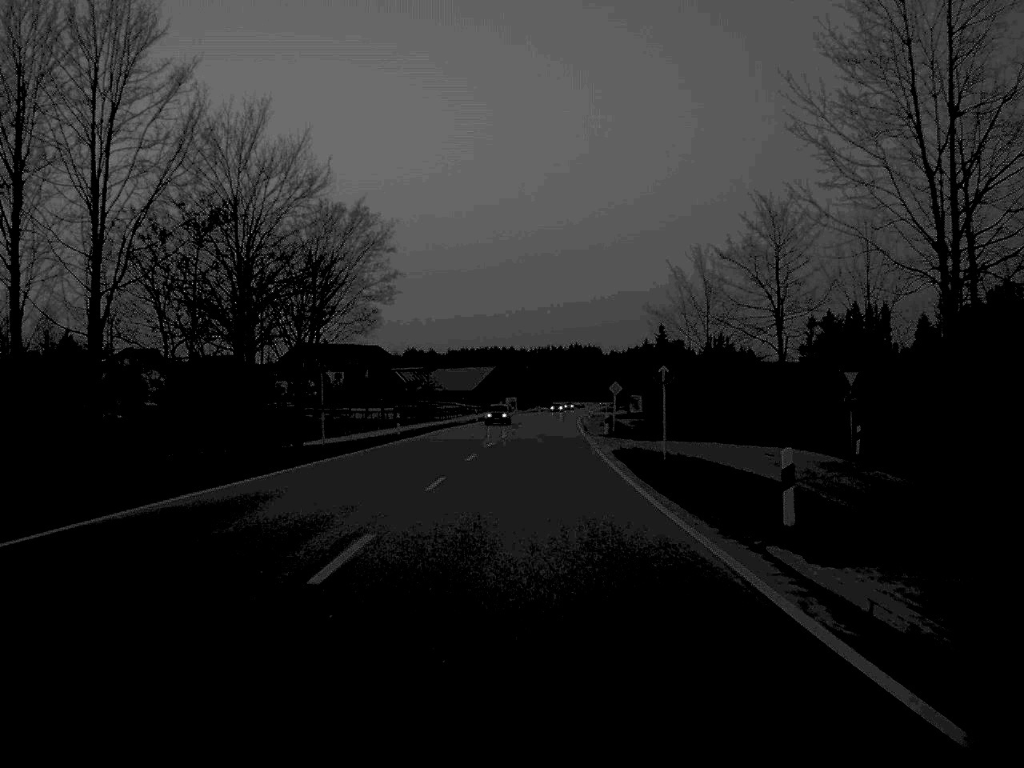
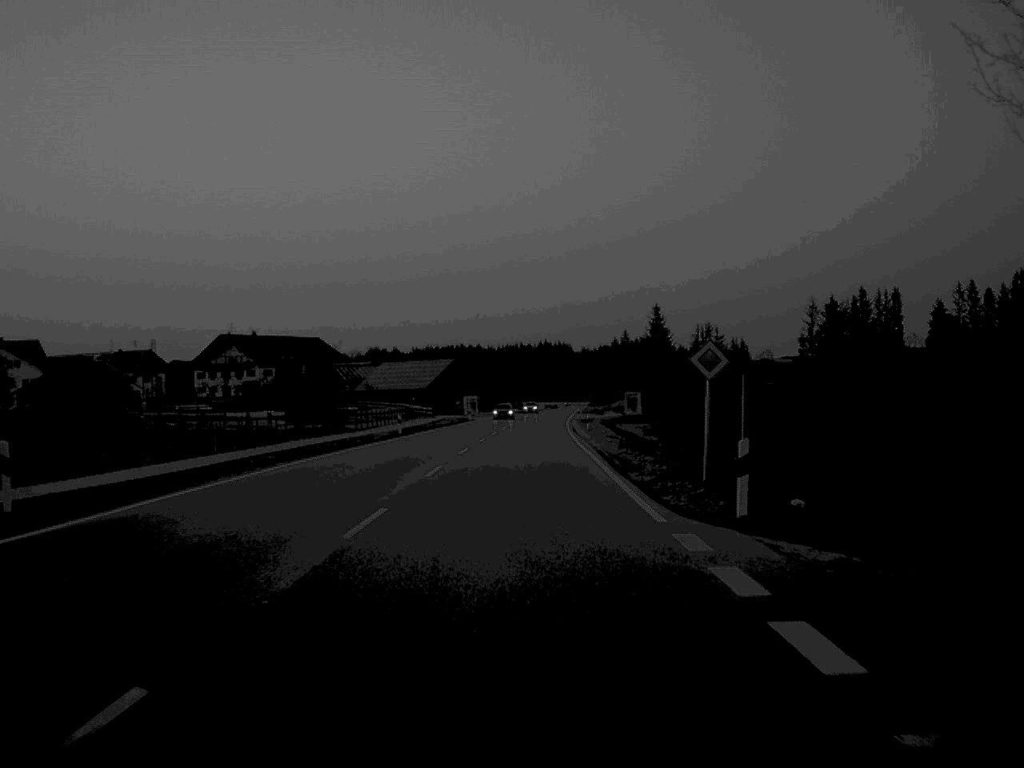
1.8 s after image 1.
(+0.6, +43.9) m; +1°
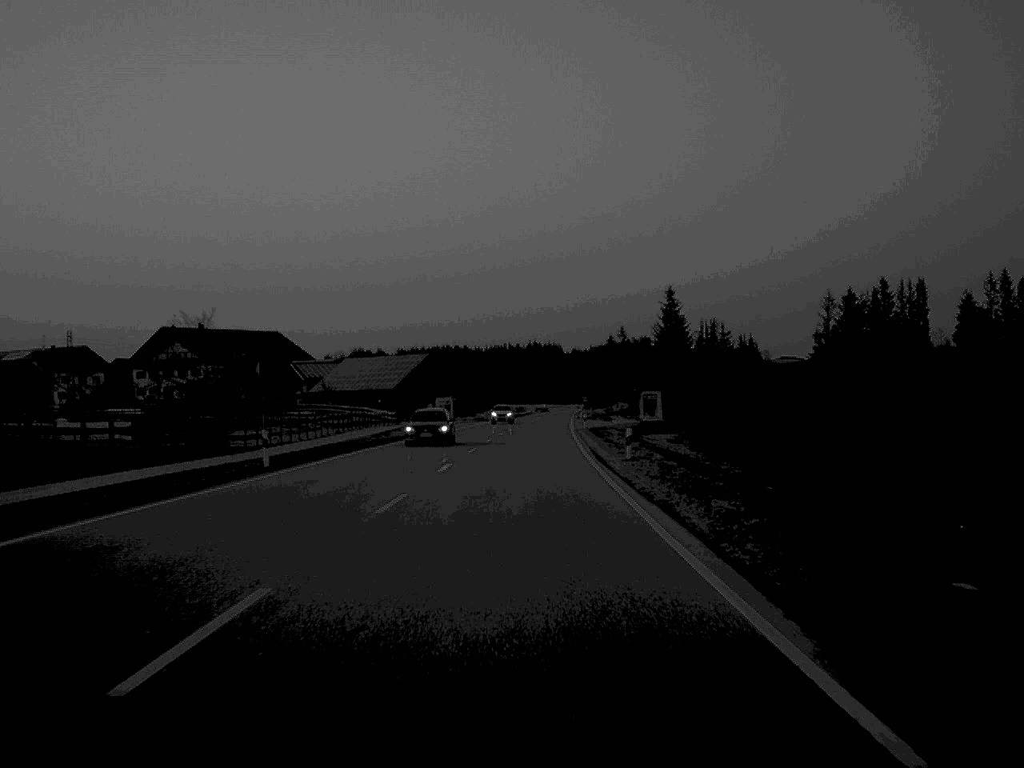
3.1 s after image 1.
(+0.2, +31.8) m; +1°
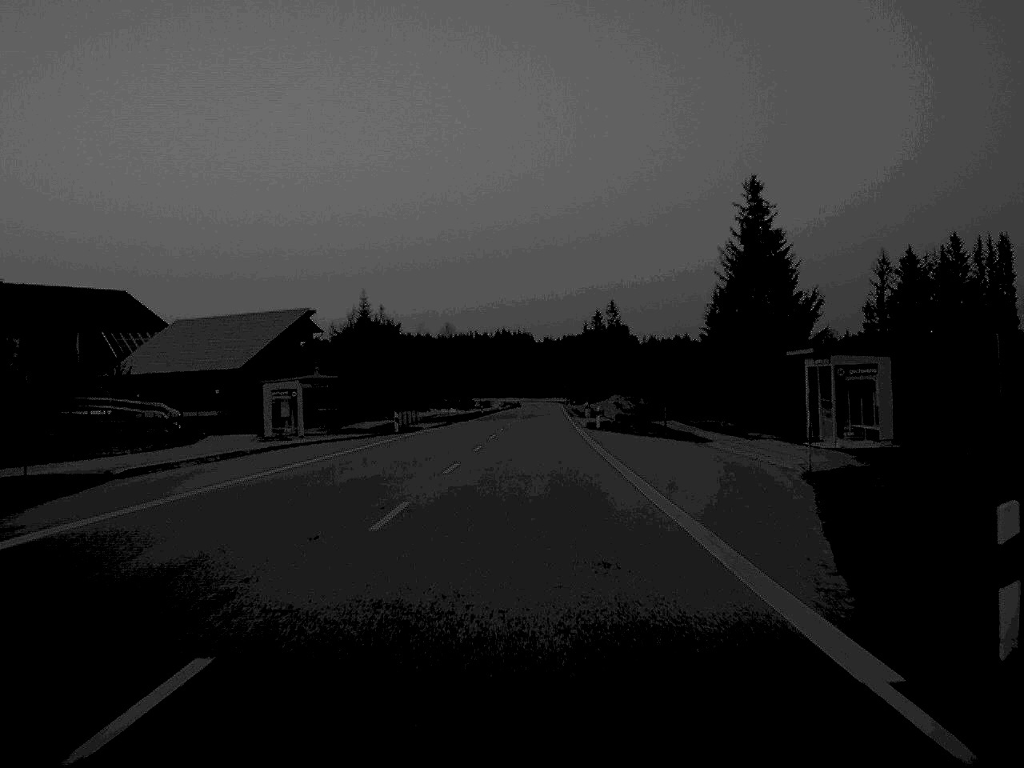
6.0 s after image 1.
(+0.9, +74.7) m; +2°
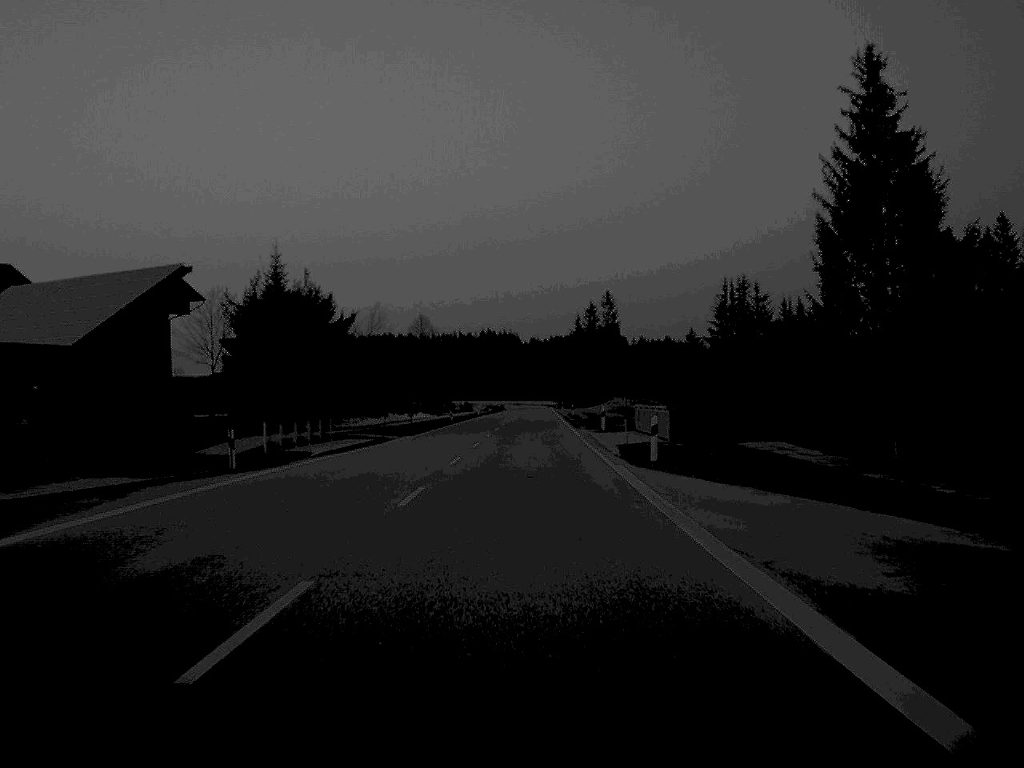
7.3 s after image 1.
(+0.2, +32.5) m; +1°
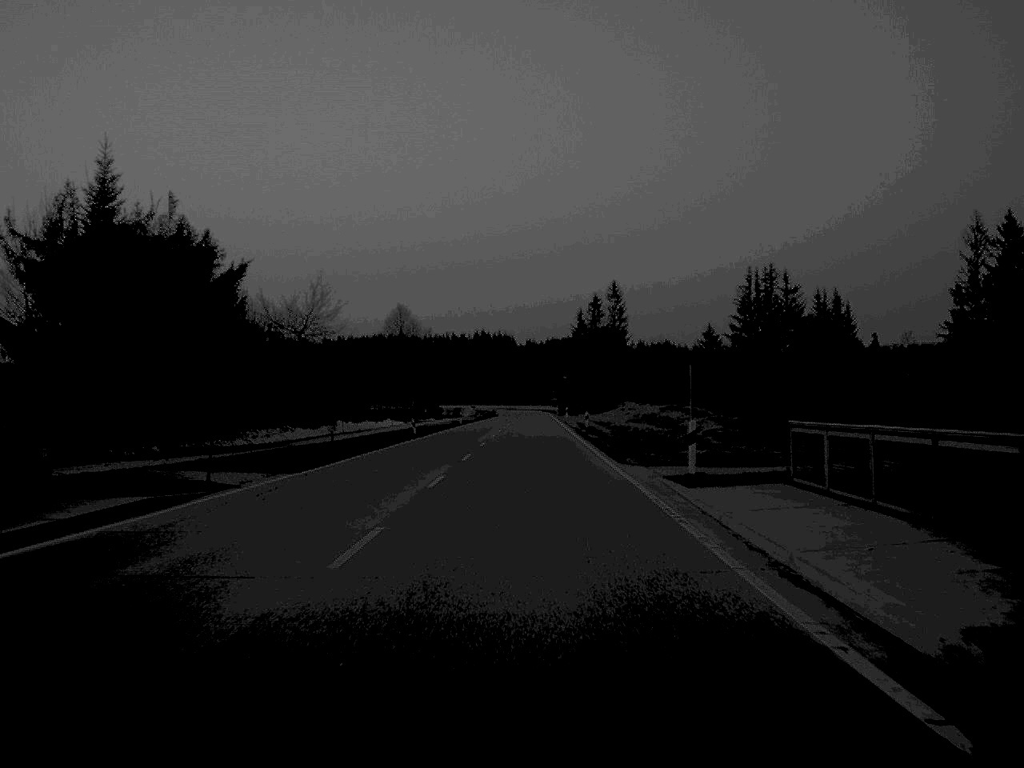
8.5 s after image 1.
(+0.1, +30.5) m; 0°
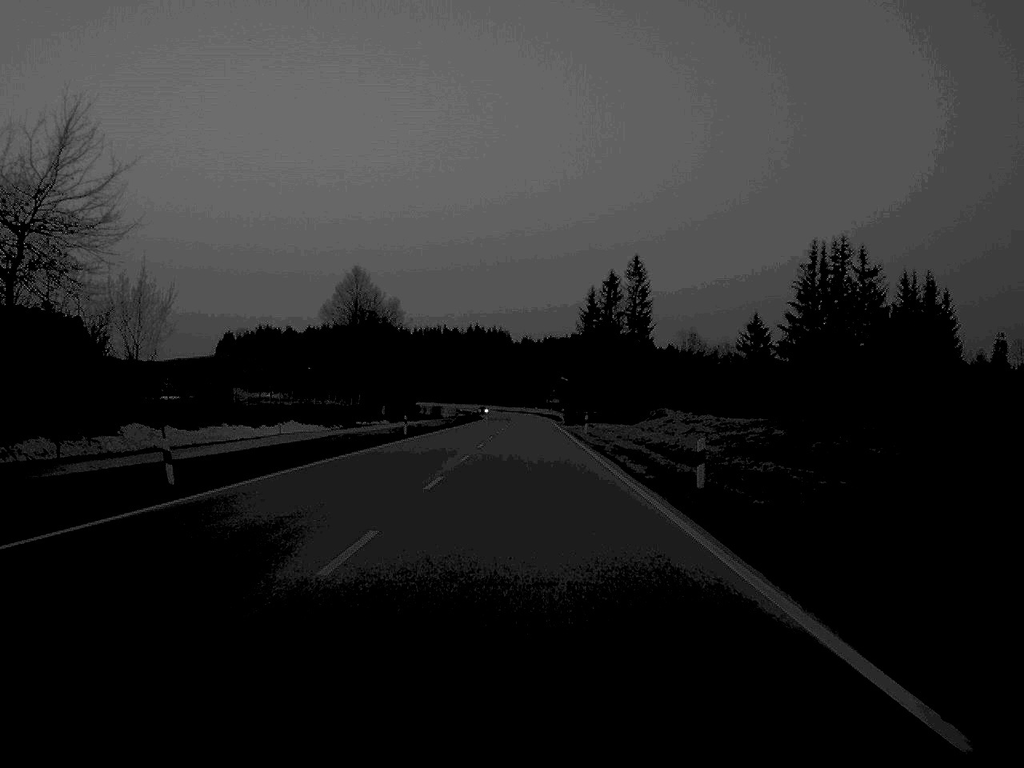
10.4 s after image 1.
(+0.2, +48.5) m; 0°
